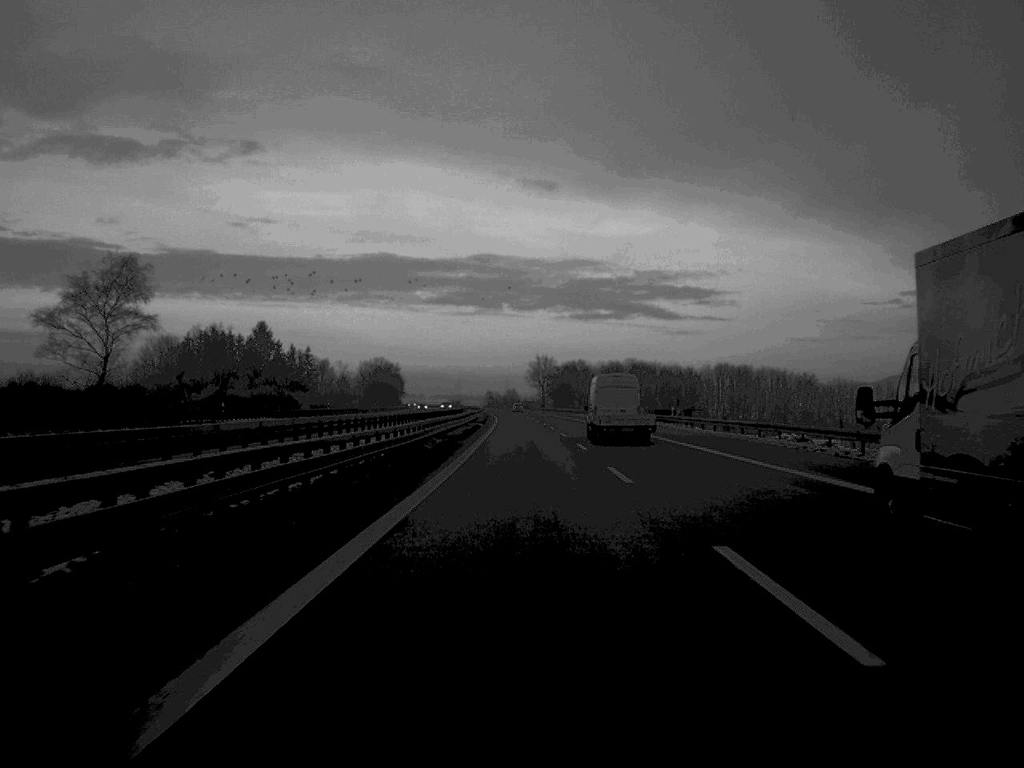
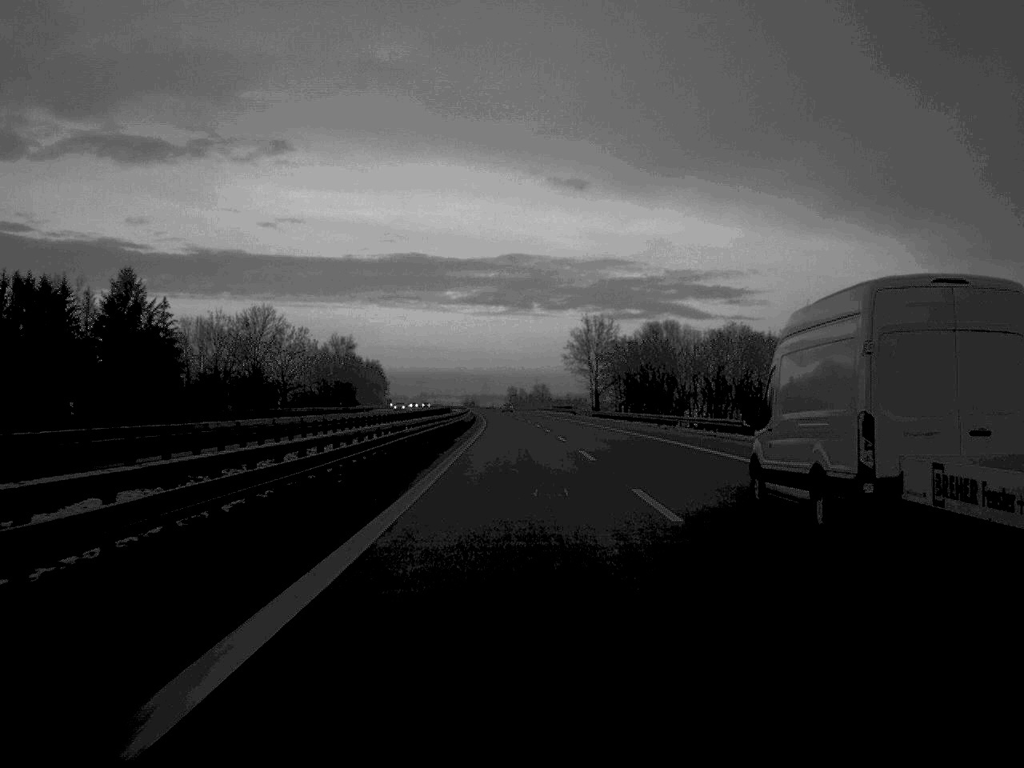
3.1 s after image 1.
(-1.2, +133.4) m; -1°
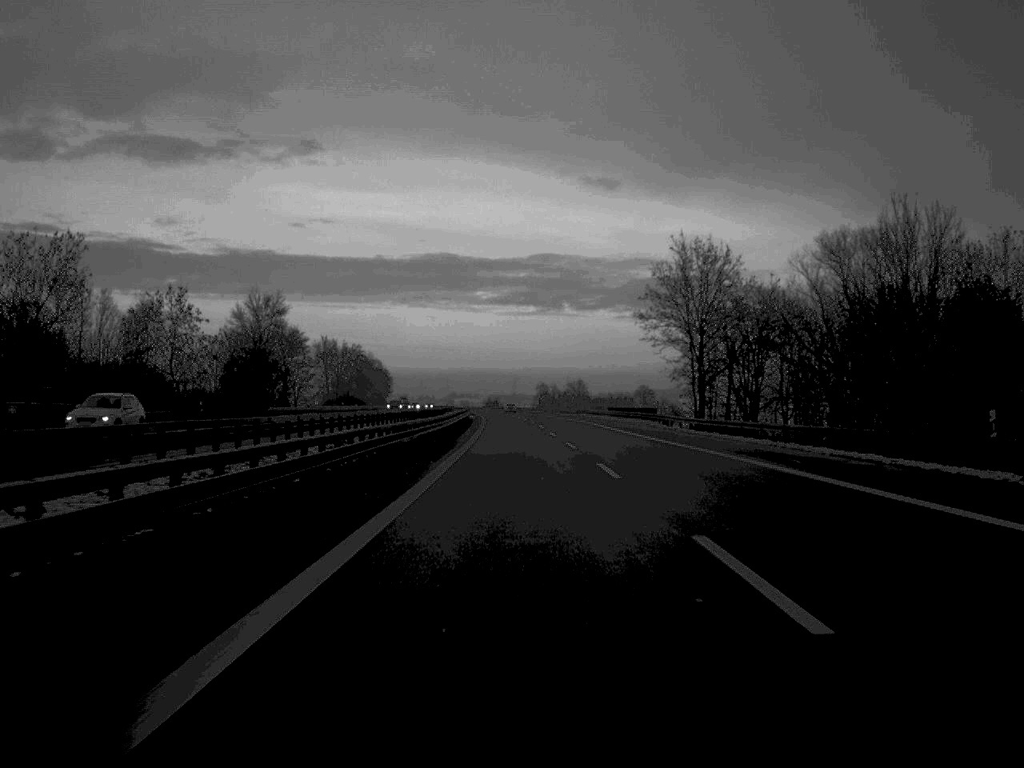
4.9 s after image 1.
(-0.9, +79.4) m; -1°
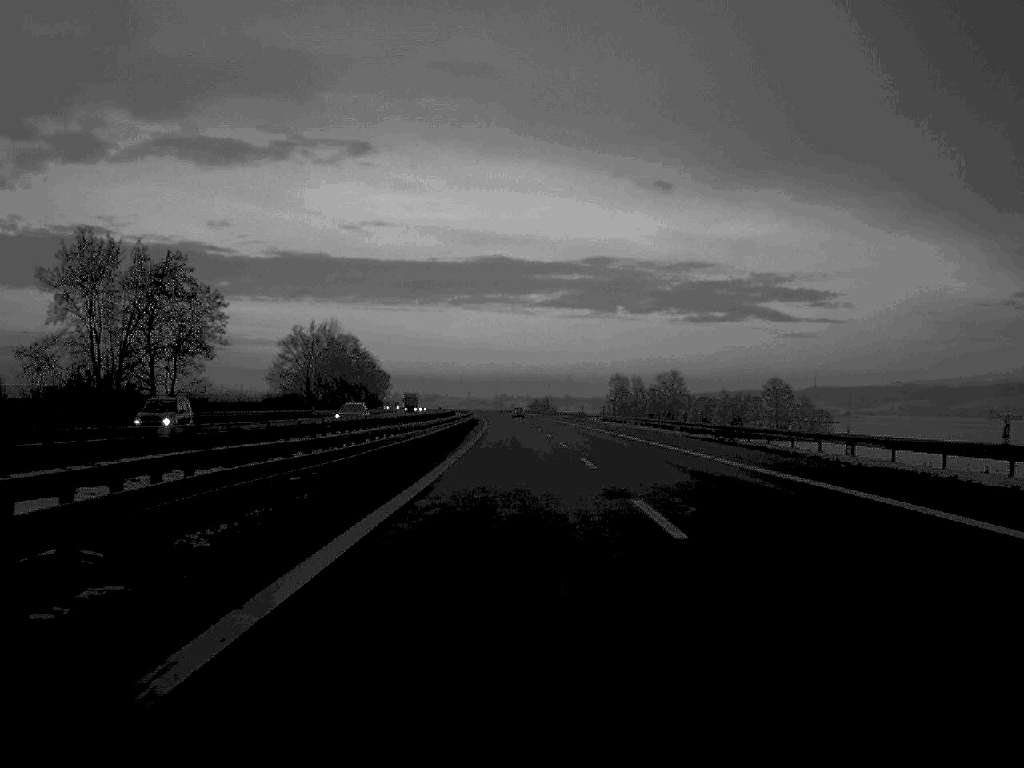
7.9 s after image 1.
(-2.6, +136.5) m; -2°
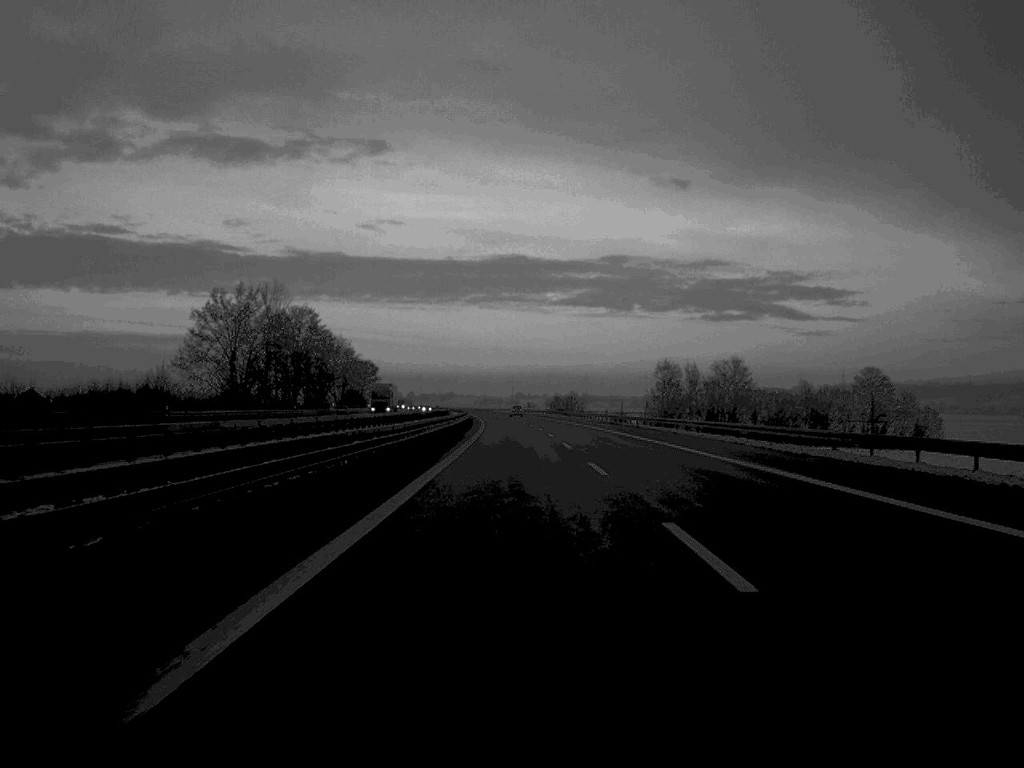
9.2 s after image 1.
(-0.4, +57.8) m; -1°
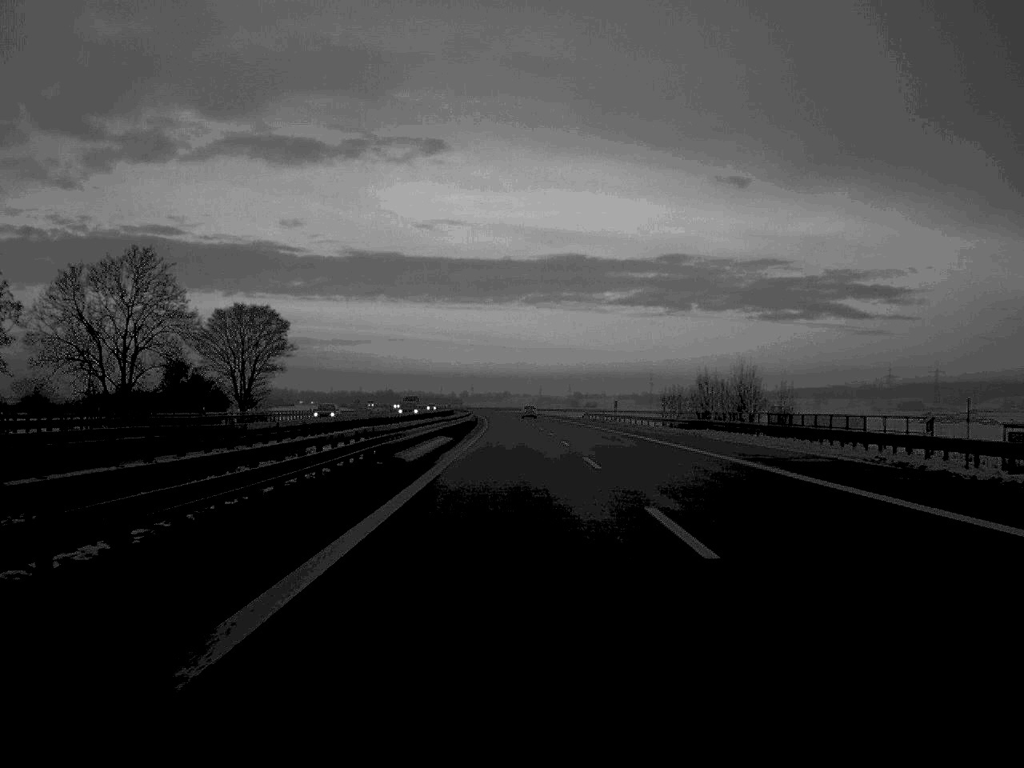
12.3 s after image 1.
(-2.9, +140.1) m; -3°
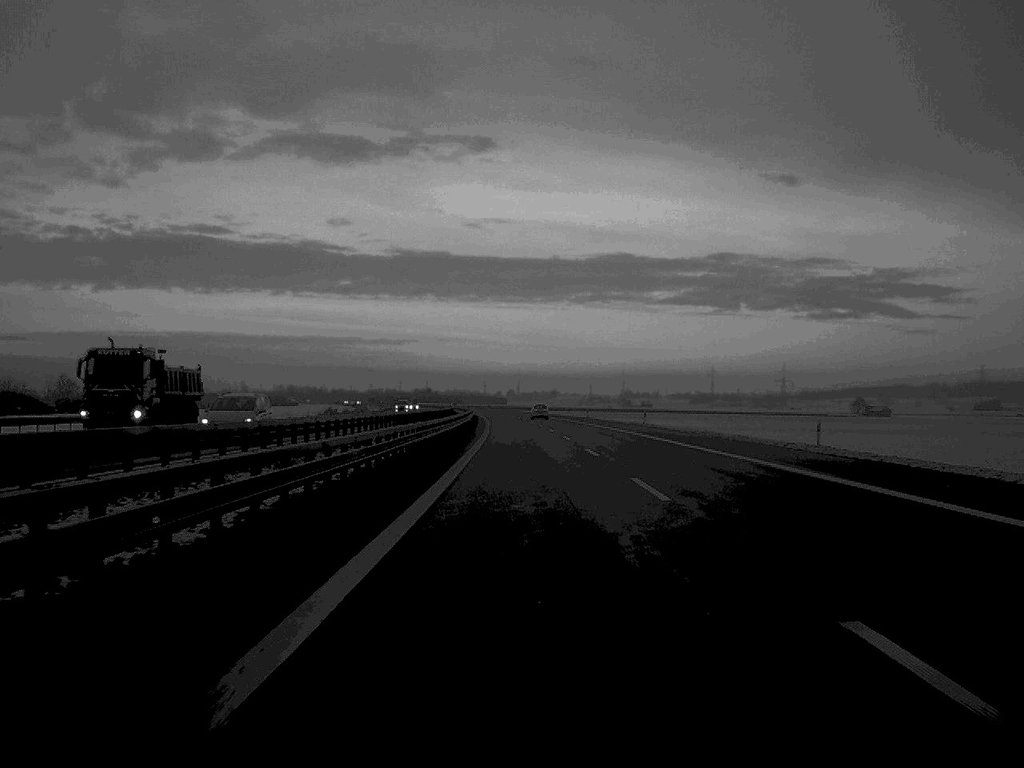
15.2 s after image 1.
(-2.6, +135.3) m; -2°
